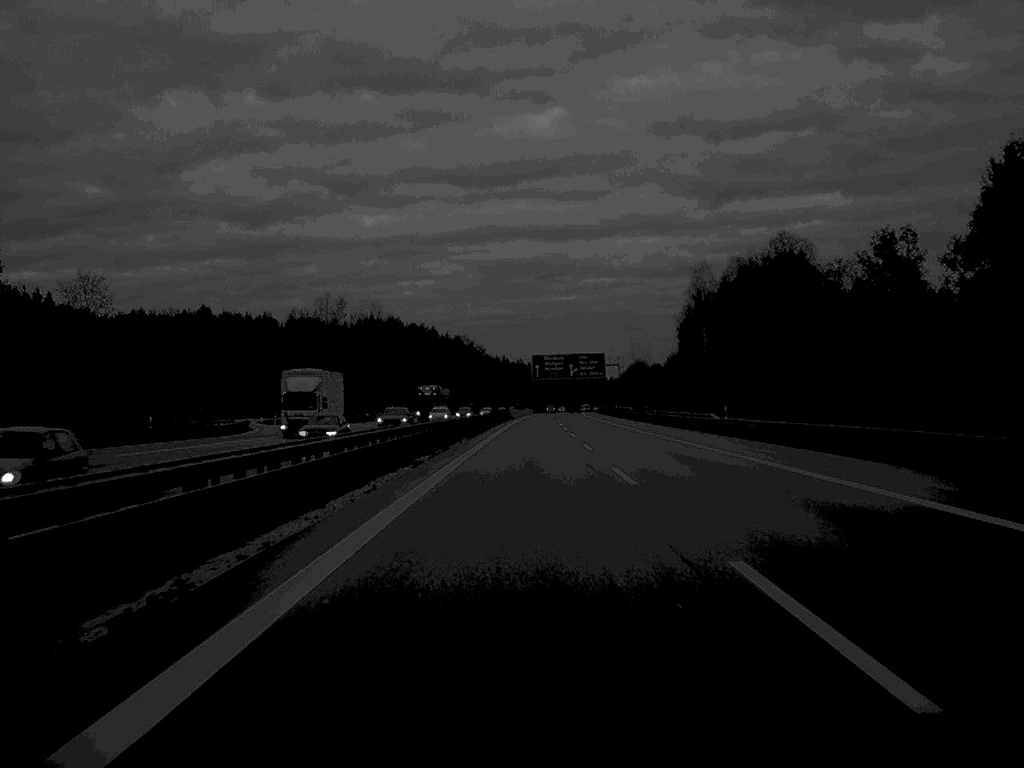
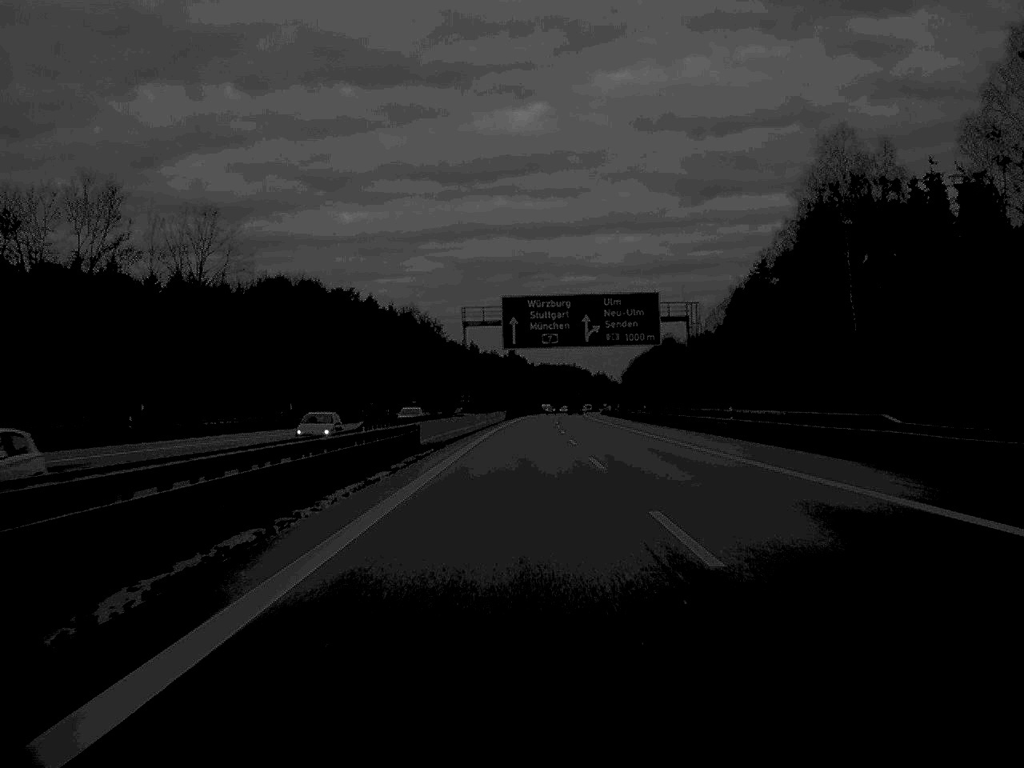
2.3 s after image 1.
(+0.9, +102.7) m; +1°
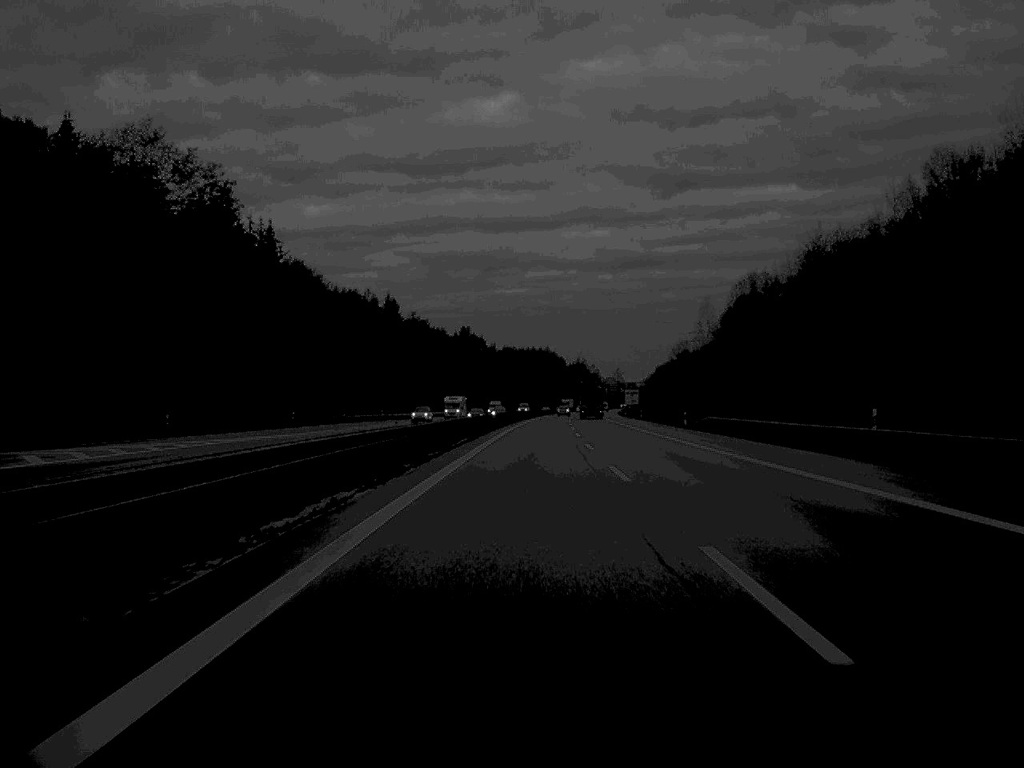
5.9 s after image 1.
(+2.2, +166.2) m; +2°
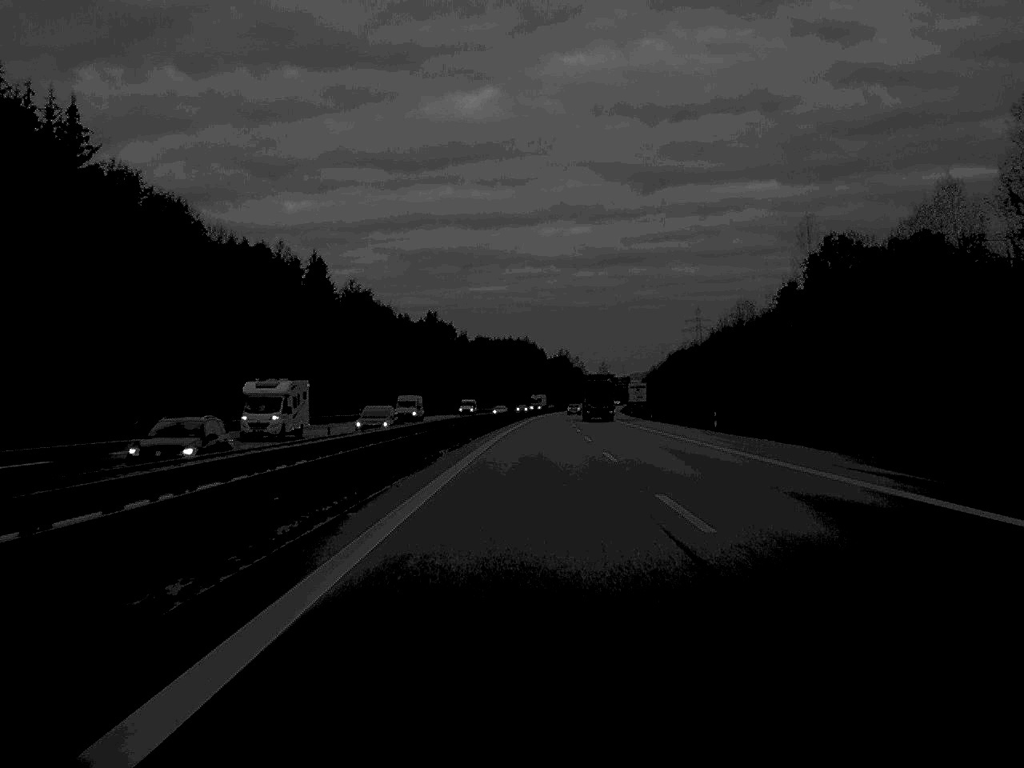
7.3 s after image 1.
(+0.5, +63.5) m; +1°
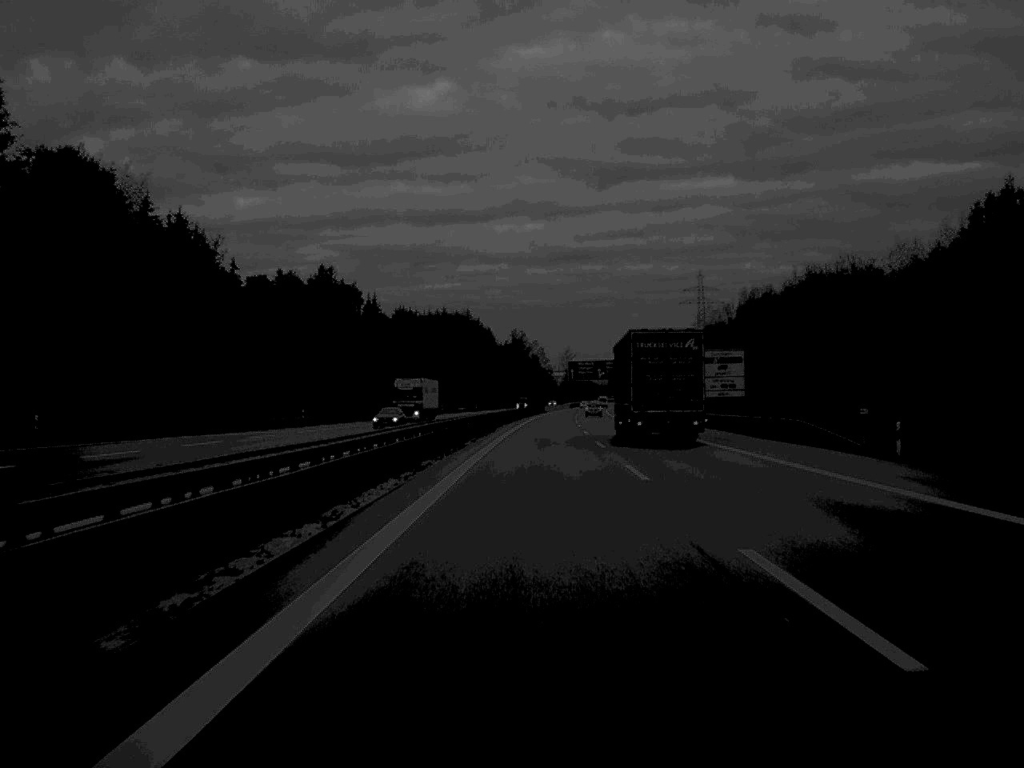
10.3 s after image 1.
(+2.6, +134.7) m; +2°
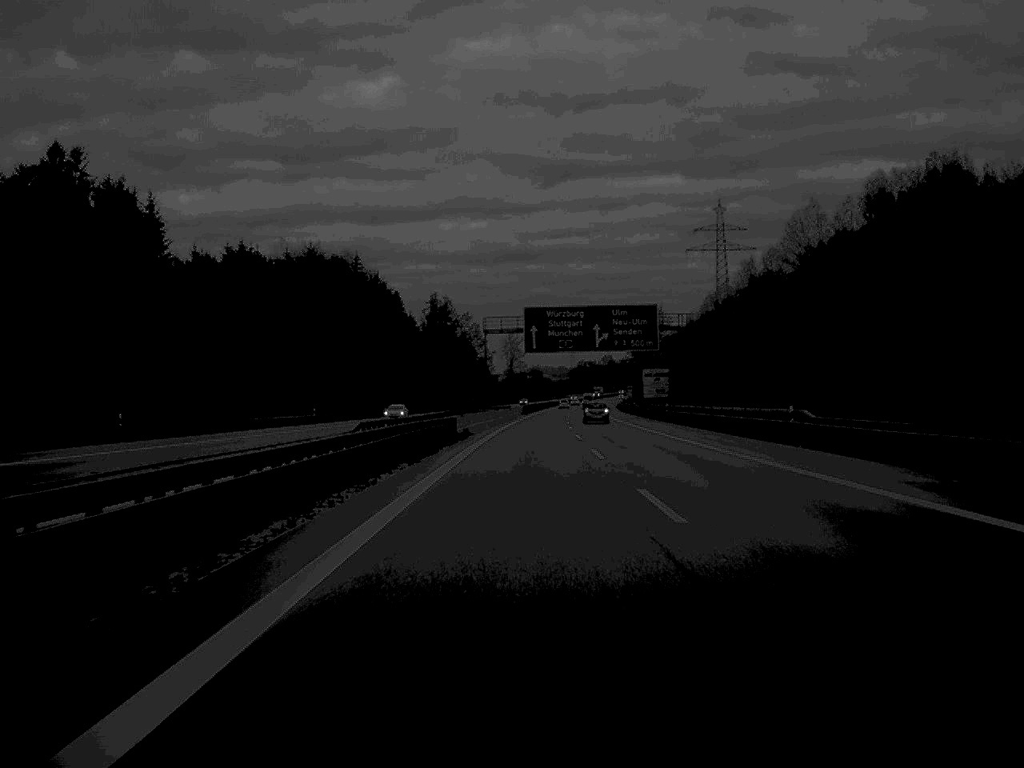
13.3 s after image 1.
(+3.2, +134.5) m; +3°
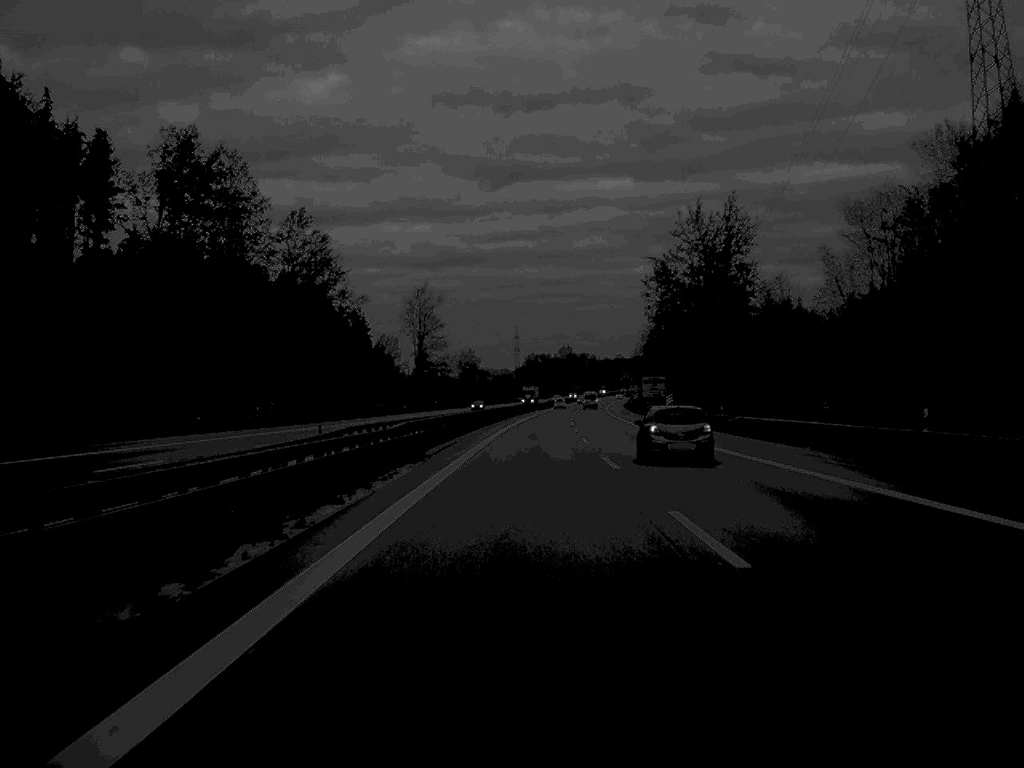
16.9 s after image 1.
(+3.8, +166.2) m; +3°
